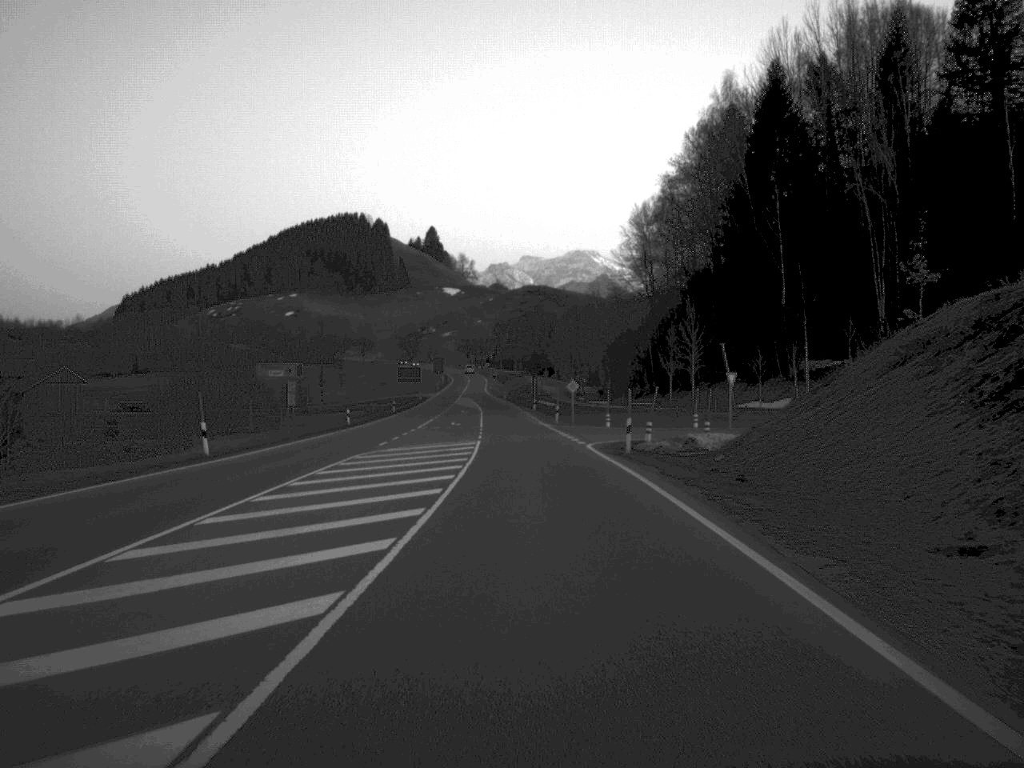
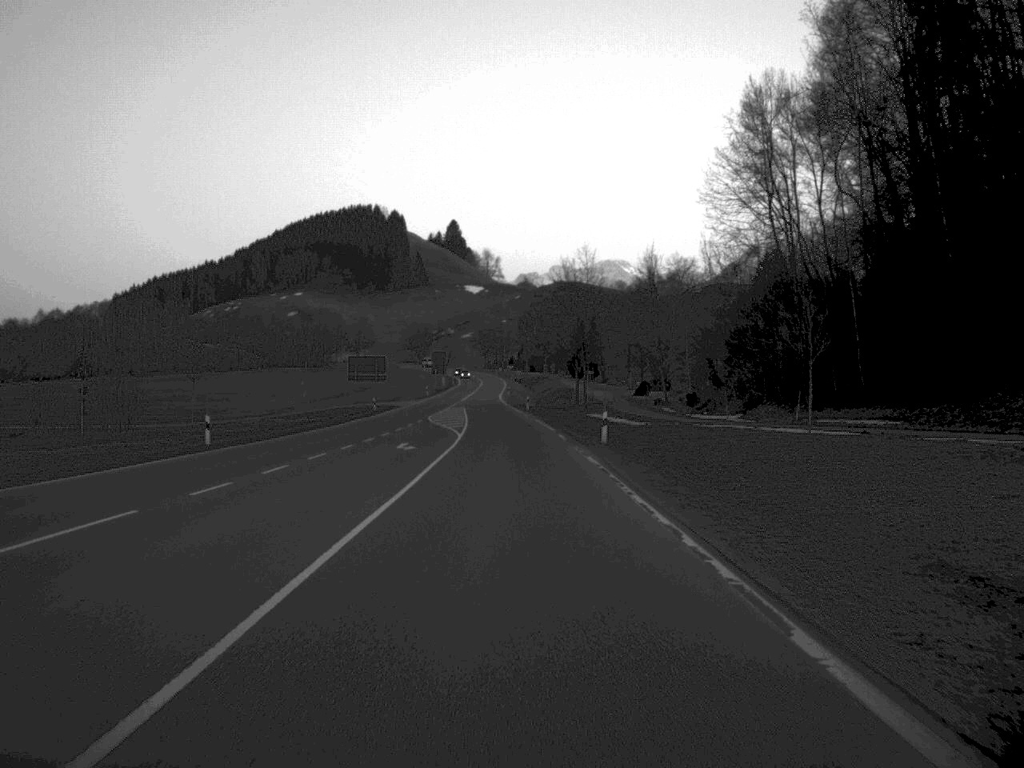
(-0.7, +73.6) m; -1°
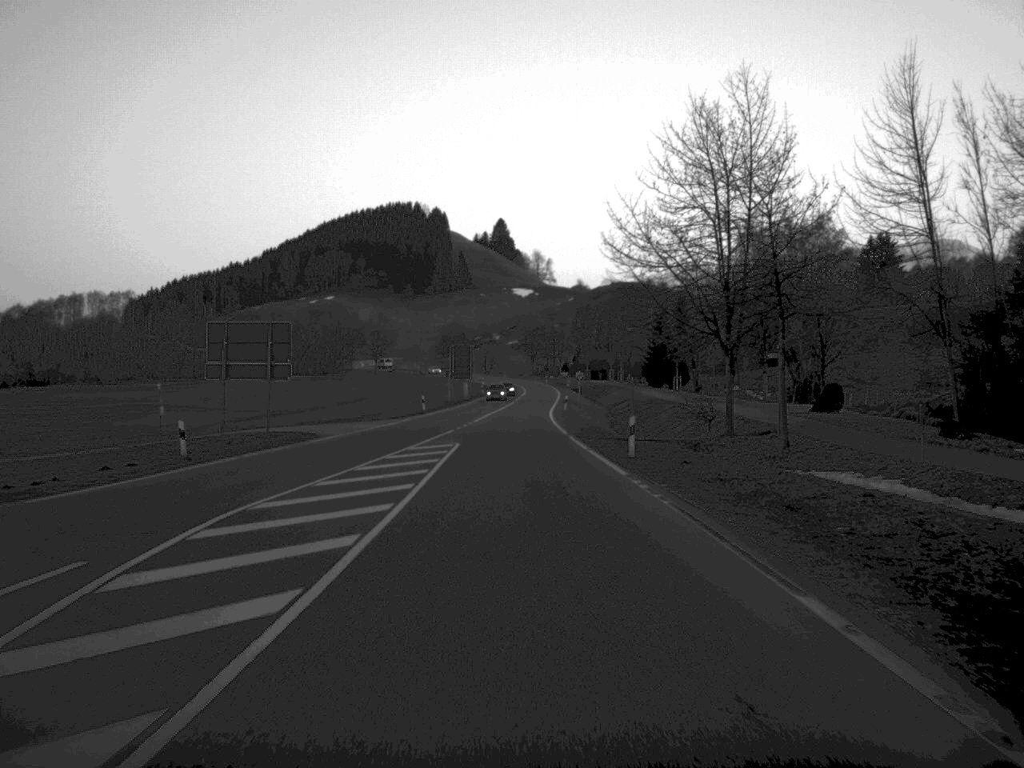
(-1.0, +59.6) m; -2°
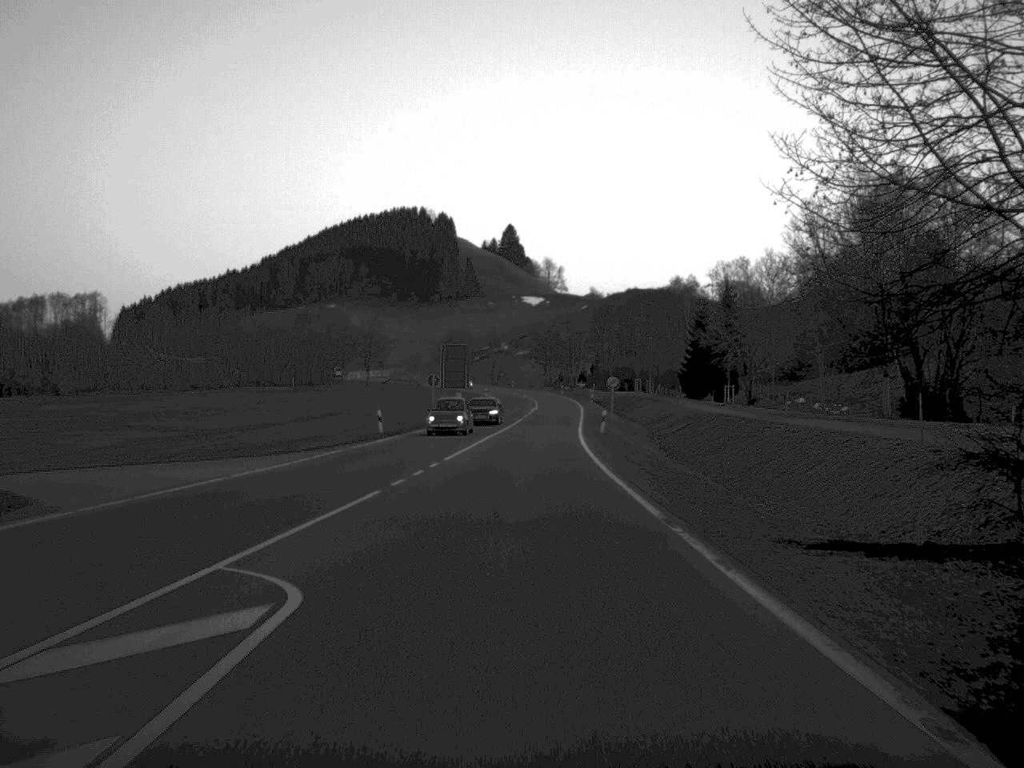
(-0.1, +28.8) m; 0°
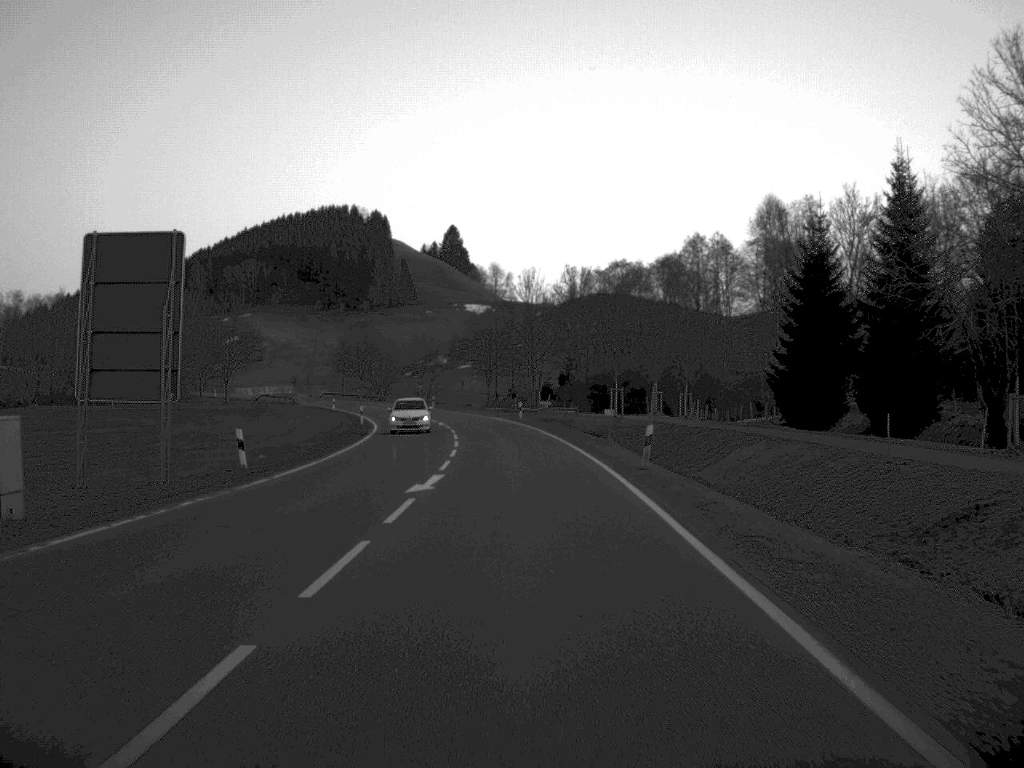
(+1.6, +73.5) m; +2°
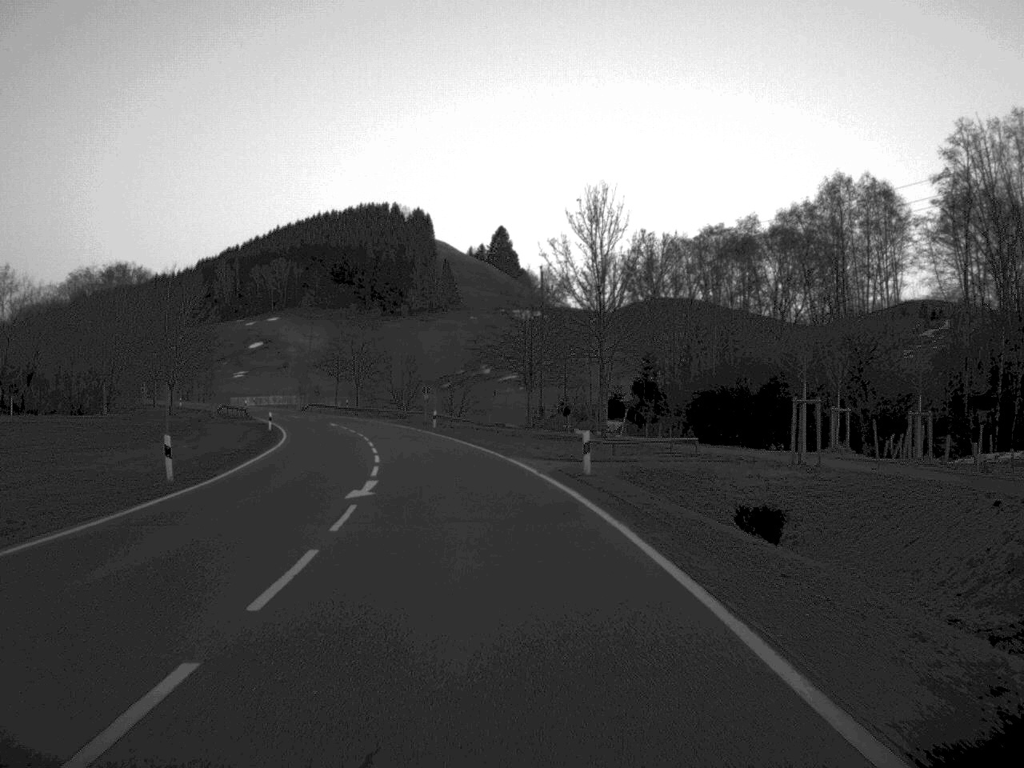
(-0.4, +42.2) m; -2°
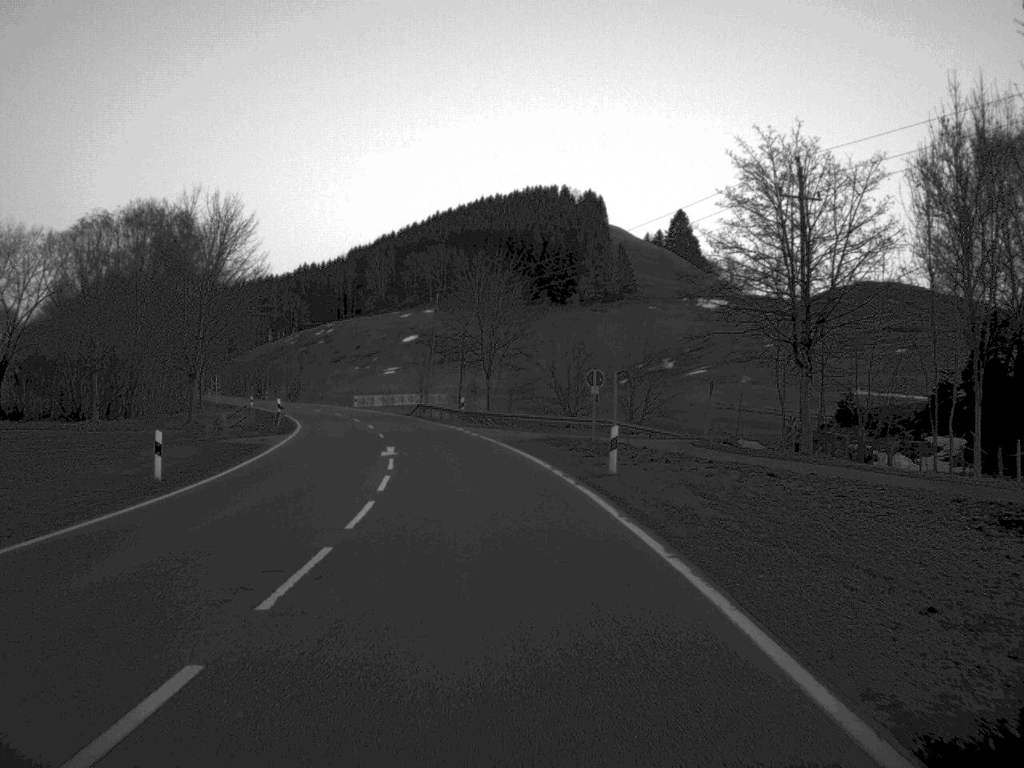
(-2.9, +41.9) m; -8°
